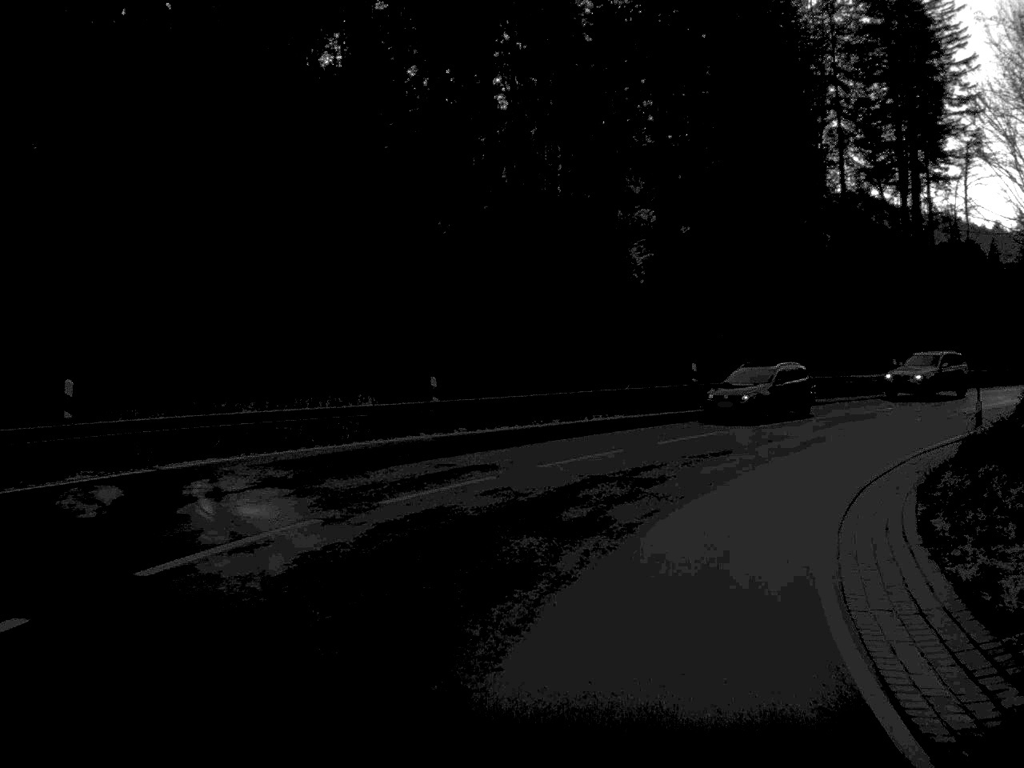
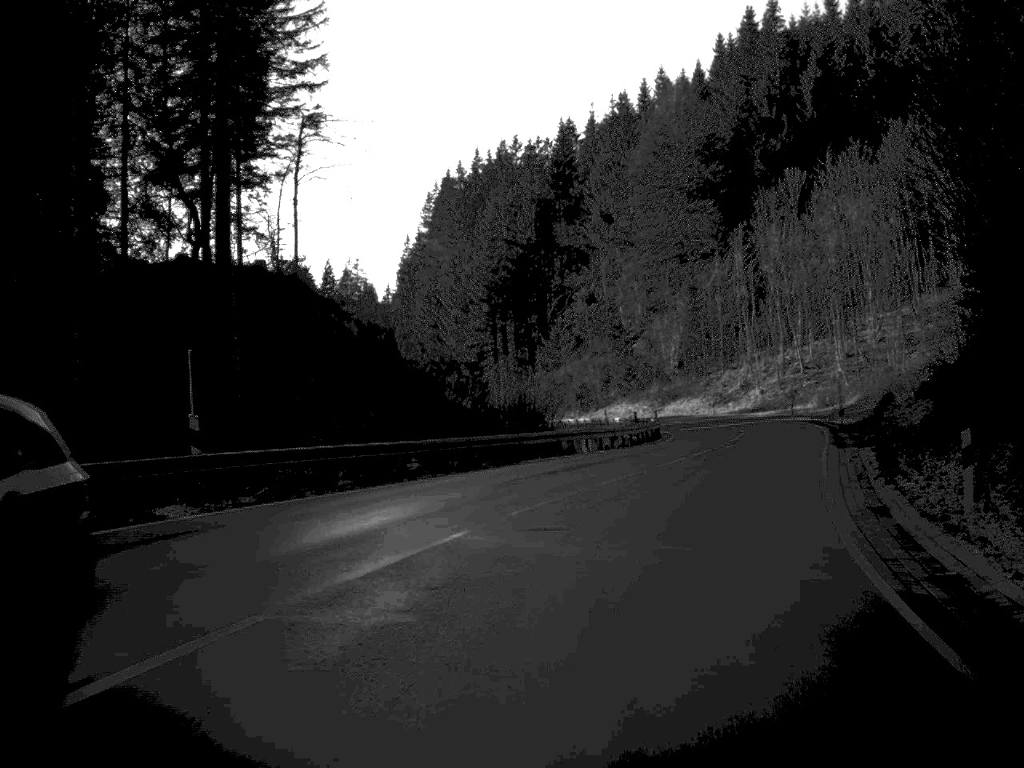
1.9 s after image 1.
(+8.6, +31.1) m; +32°
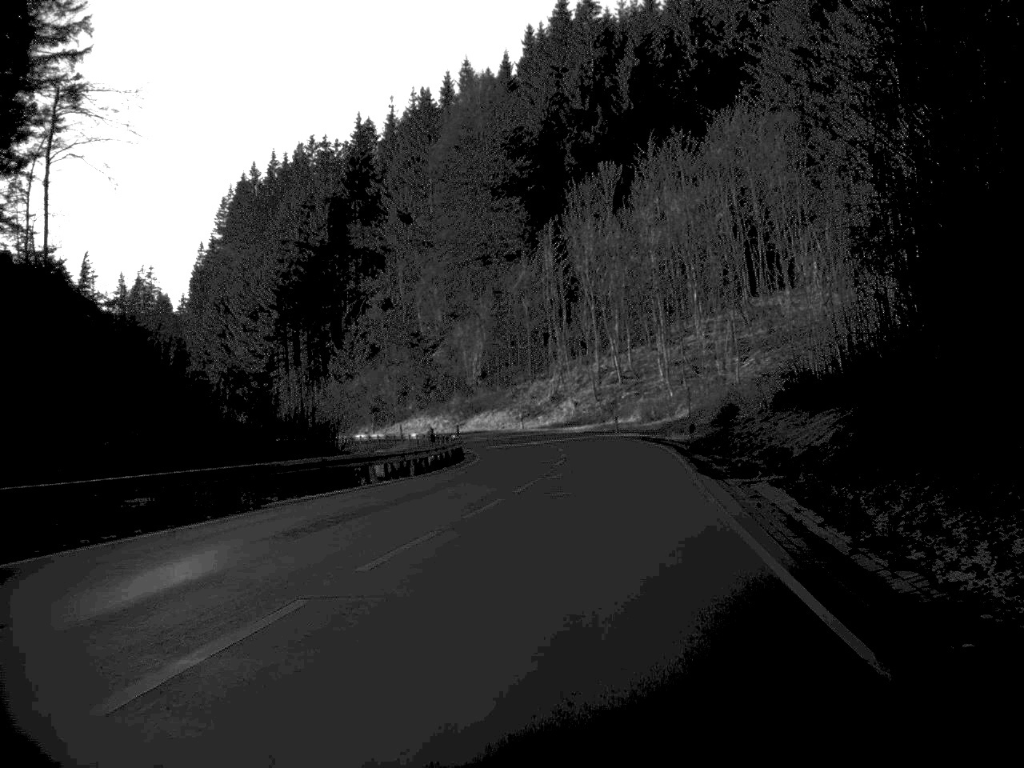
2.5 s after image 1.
(+0.8, +10.2) m; +9°
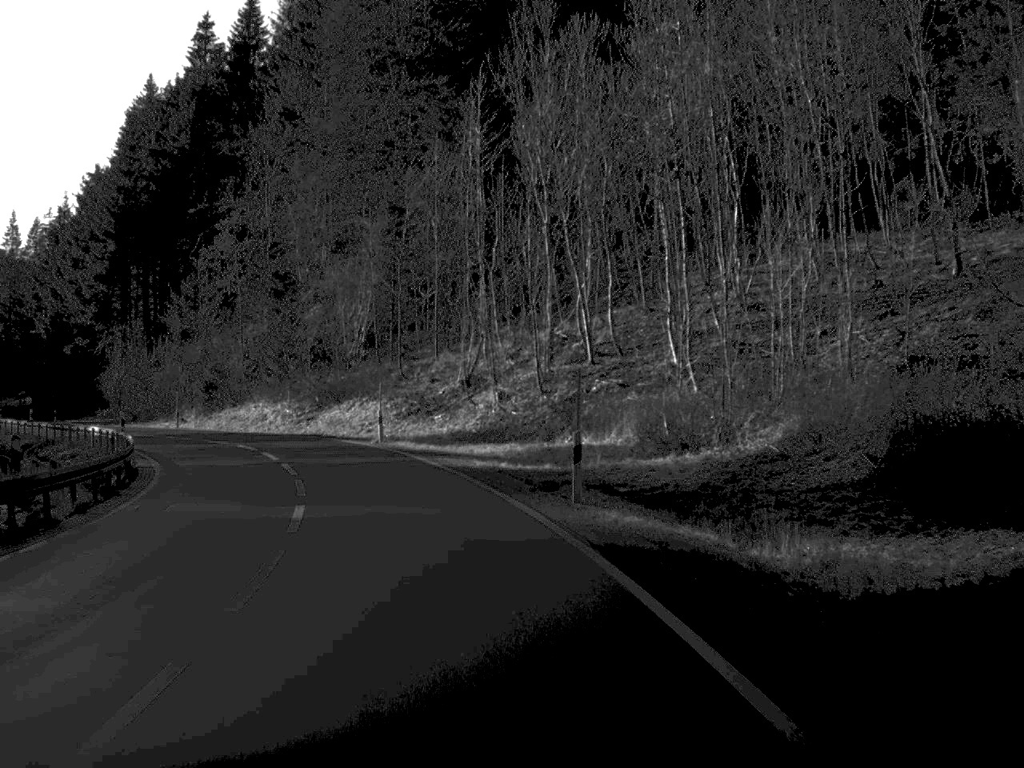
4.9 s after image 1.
(+2.7, +44.0) m; +1°
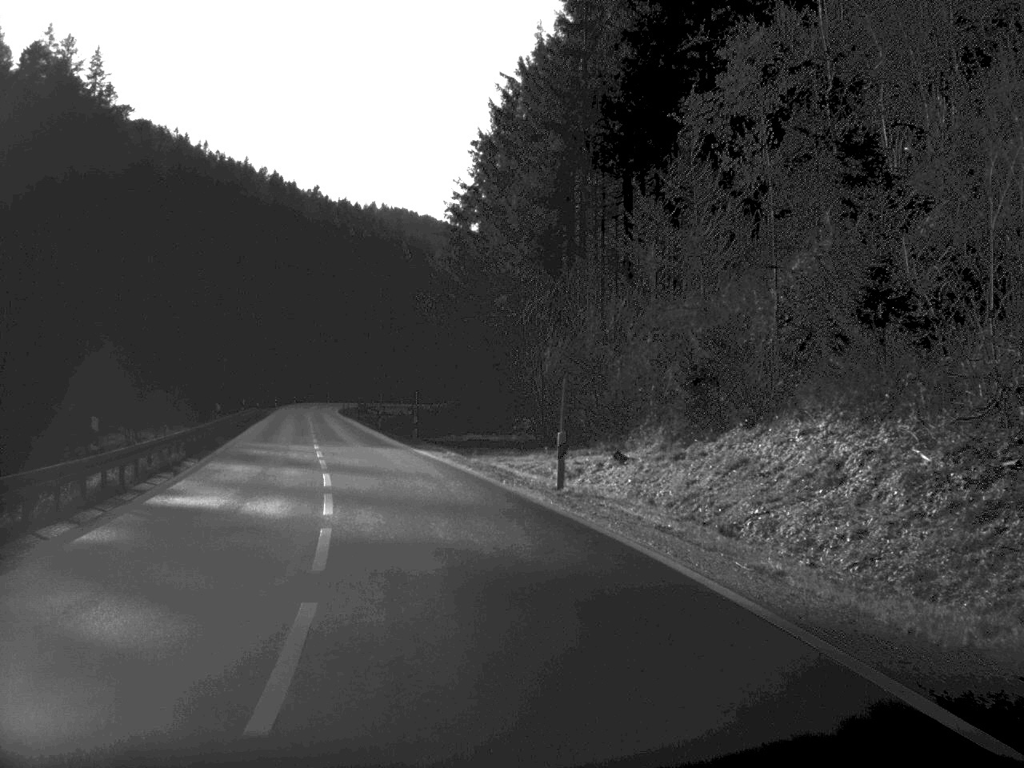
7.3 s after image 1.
(-9.2, +44.7) m; -25°
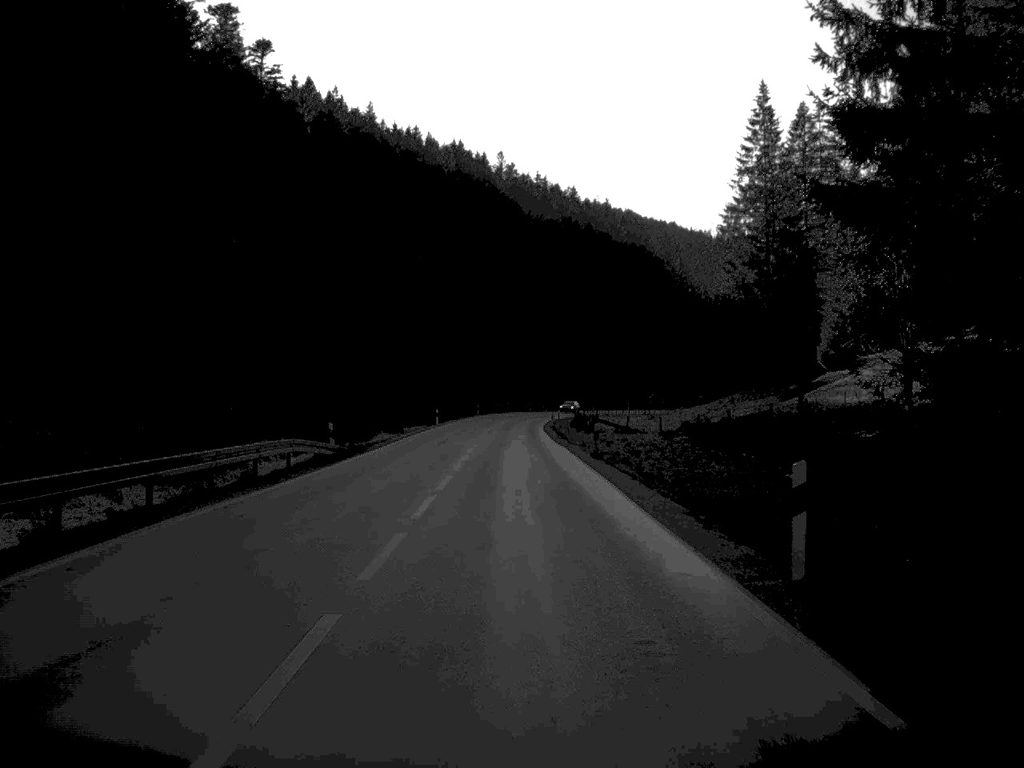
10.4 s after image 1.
(-8.1, +60.1) m; -9°
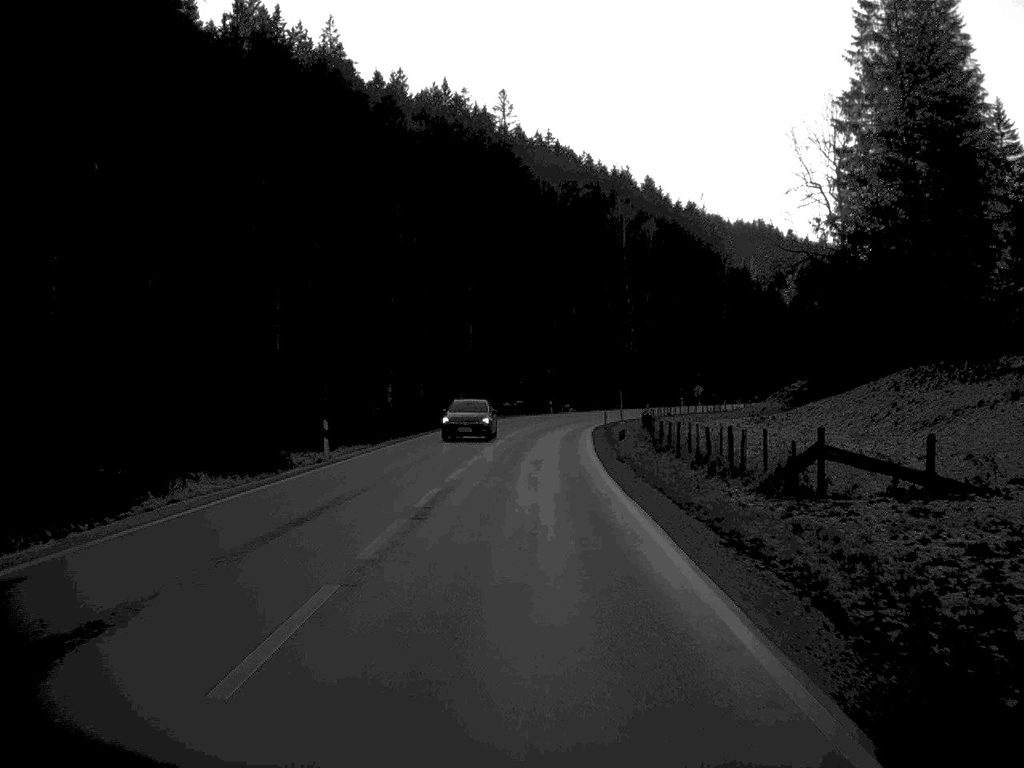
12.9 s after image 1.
(-0.4, +52.6) m; -1°
